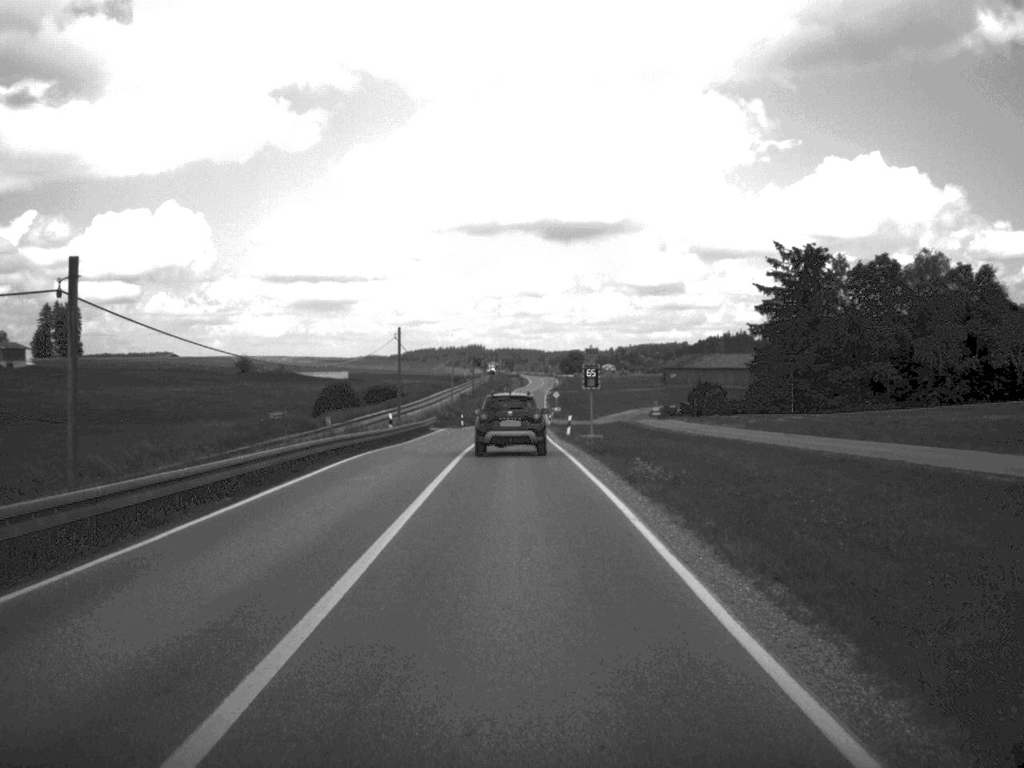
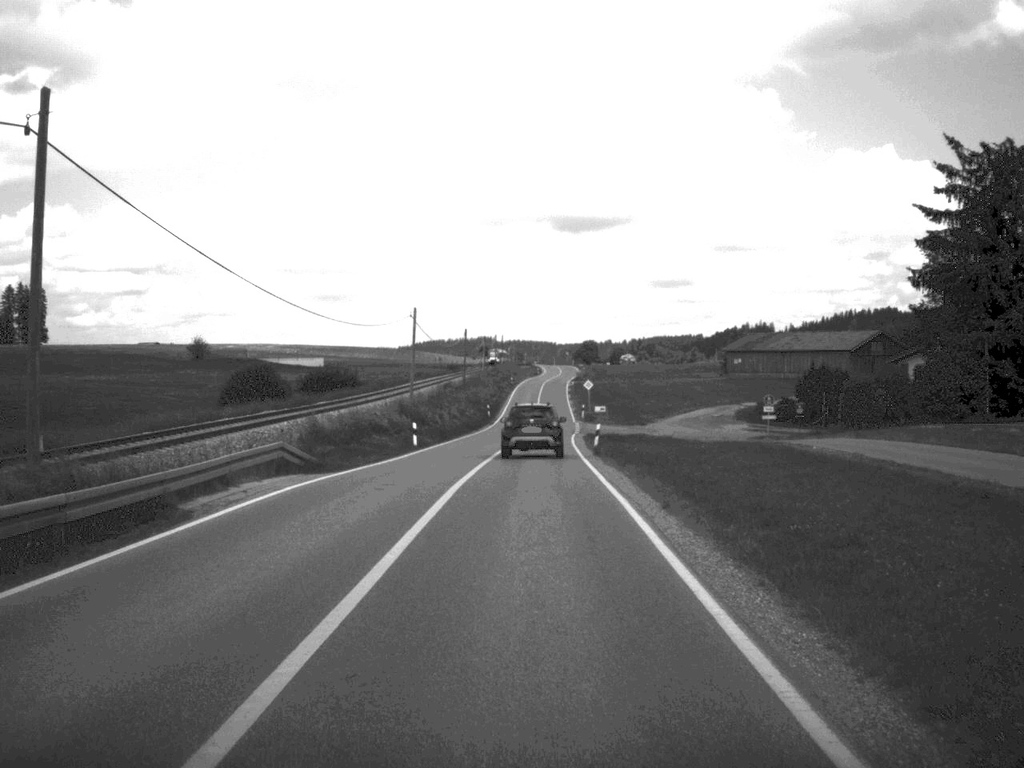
(-0.5, +52.0) m; -1°
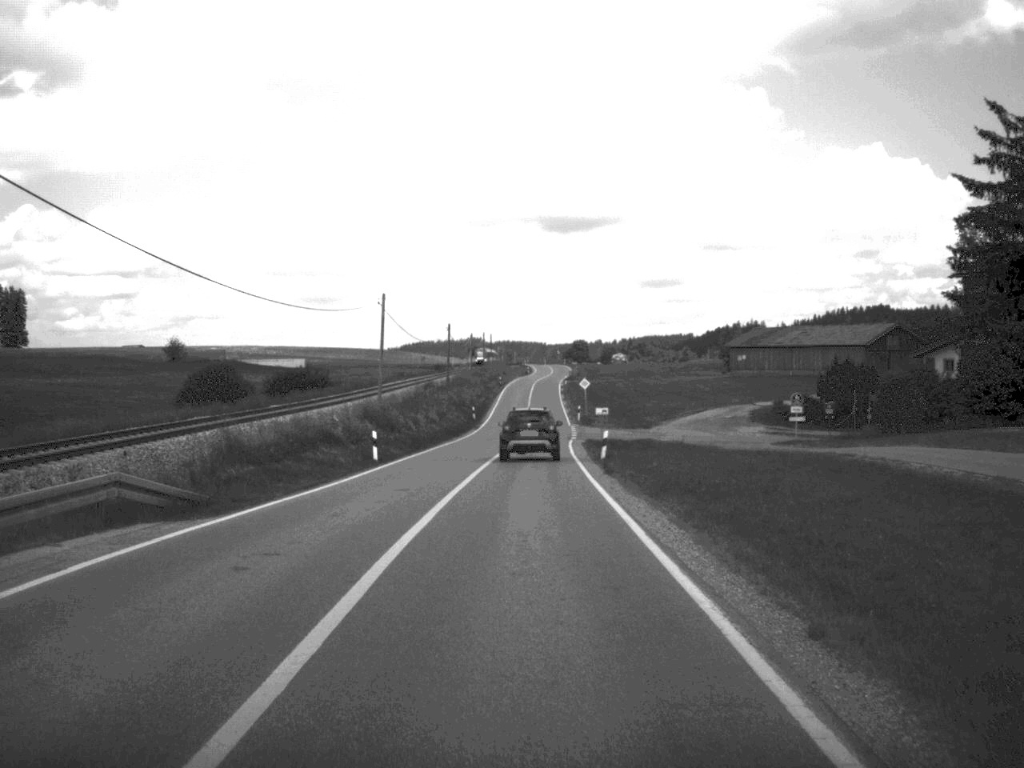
(0.0, +9.9) m; 0°
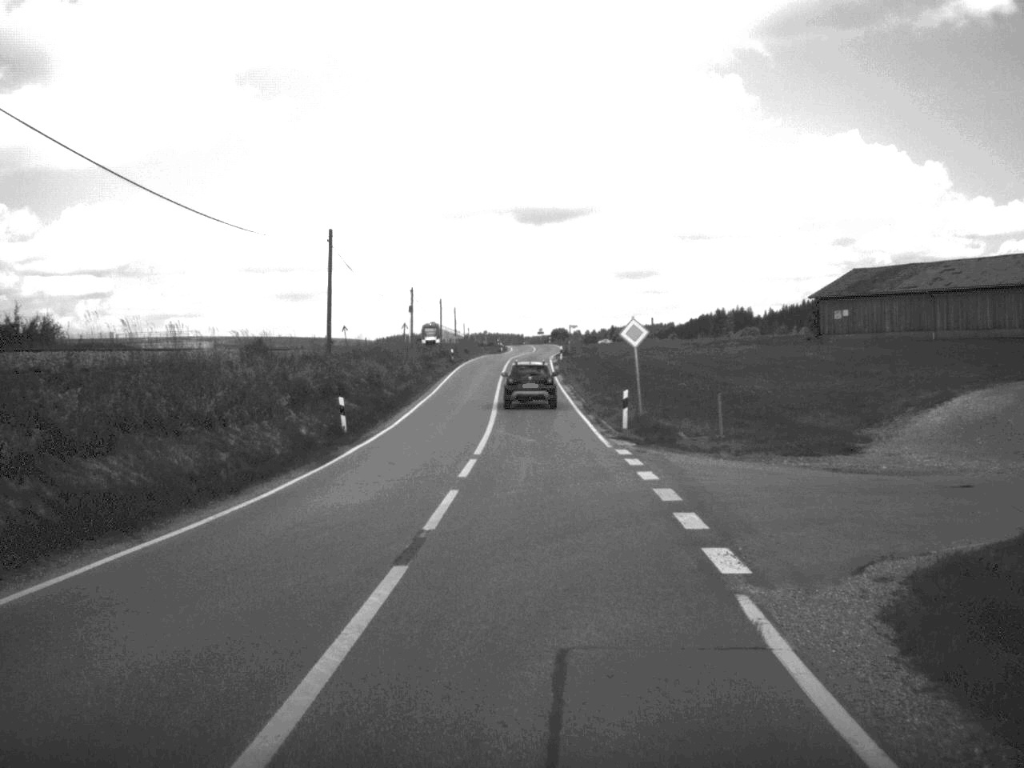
(+0.3, +54.4) m; +1°
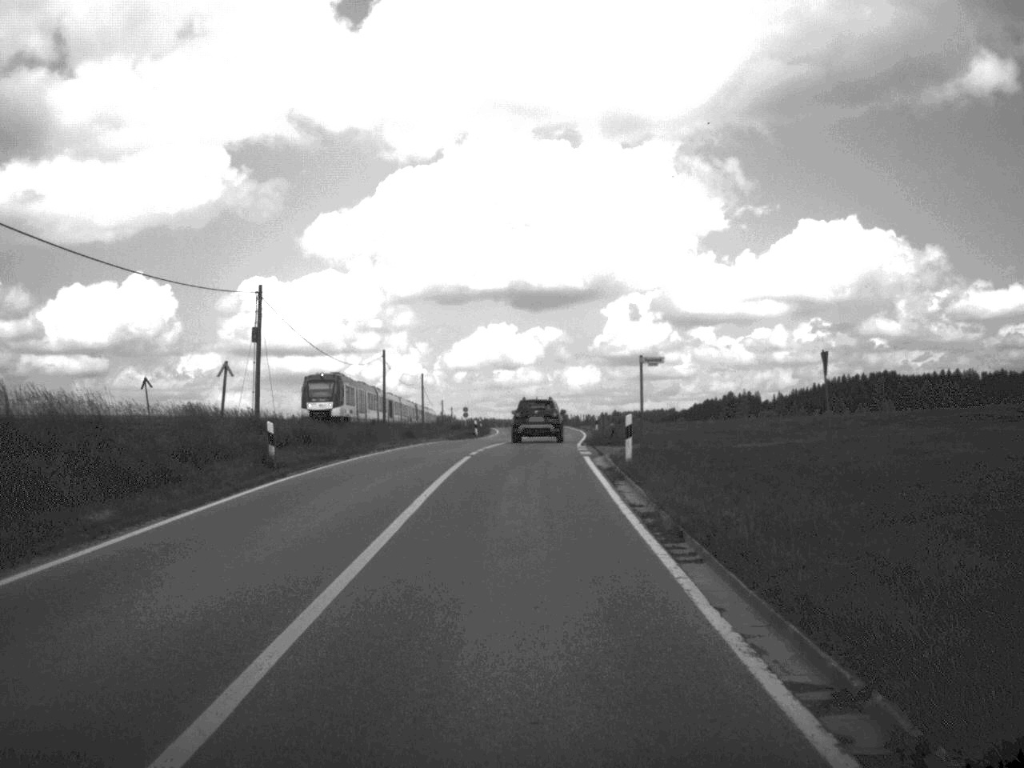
(+0.1, +57.1) m; 0°
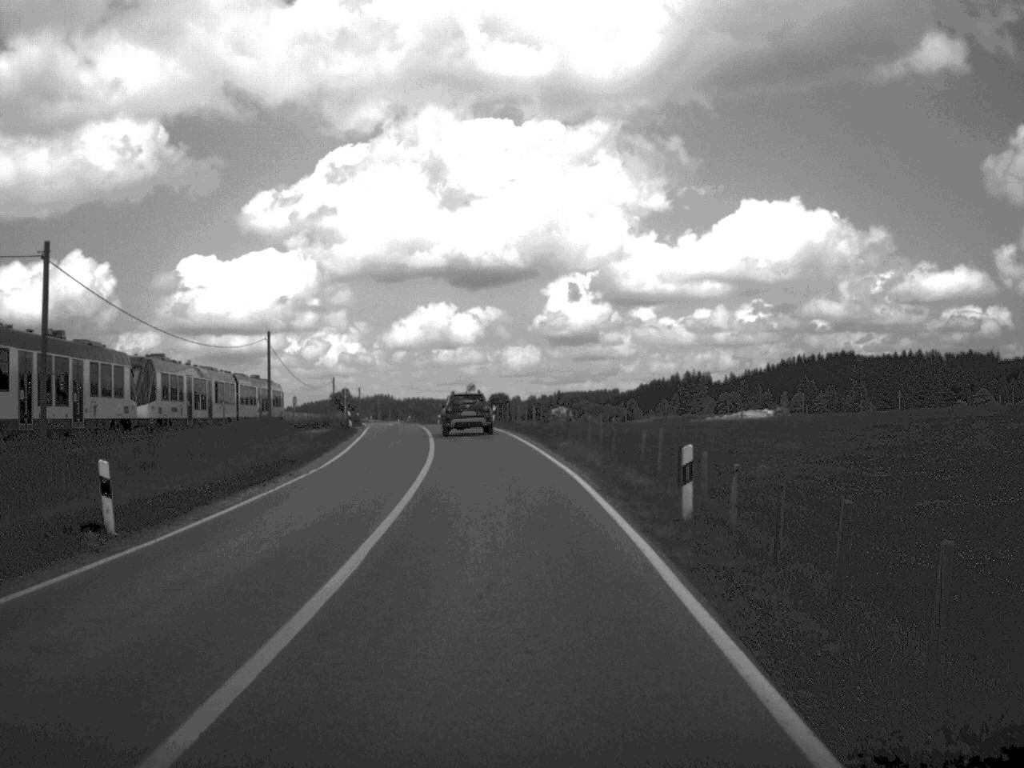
(+1.2, +59.1) m; +2°
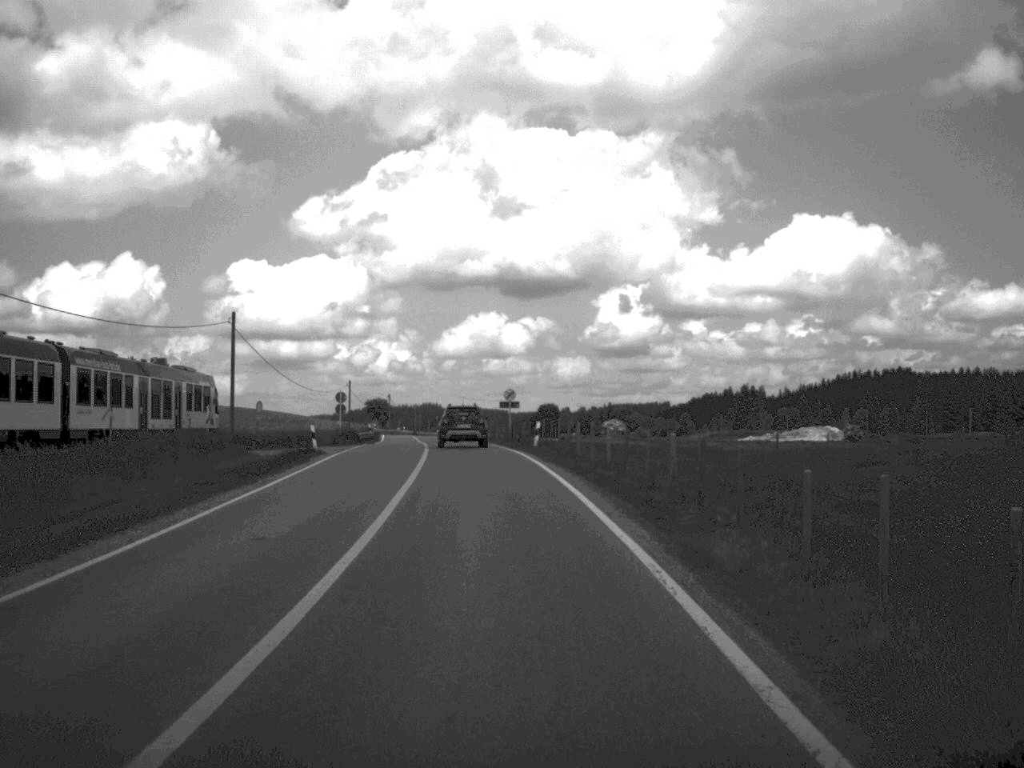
(-0.4, +23.1) m; -2°
